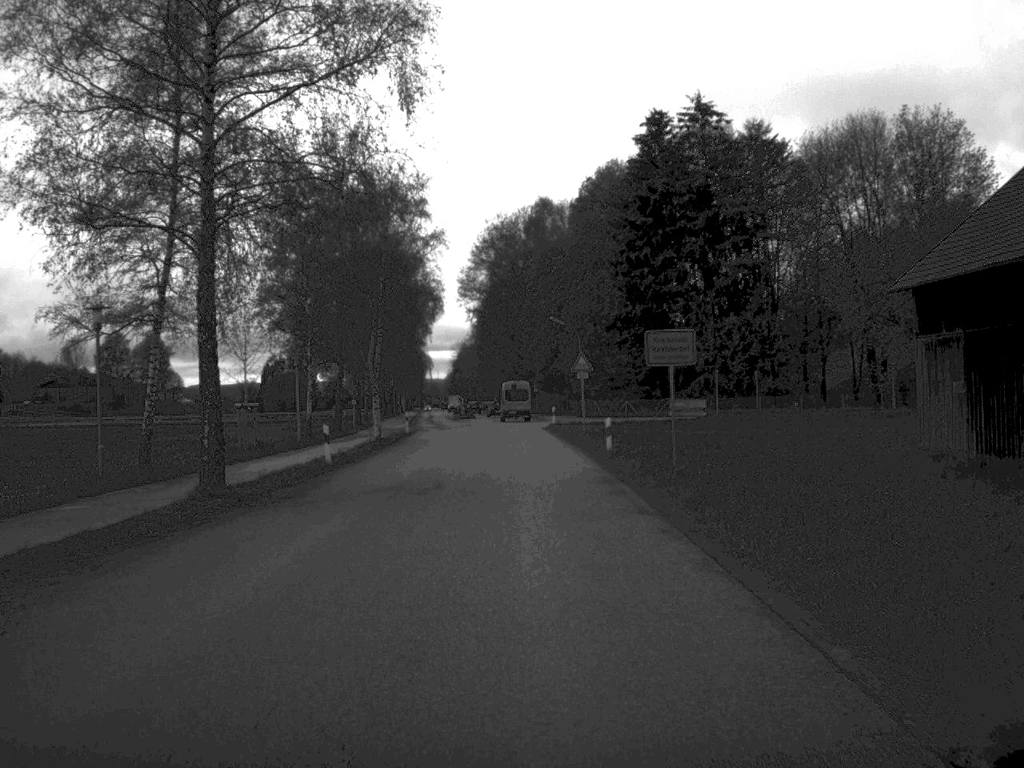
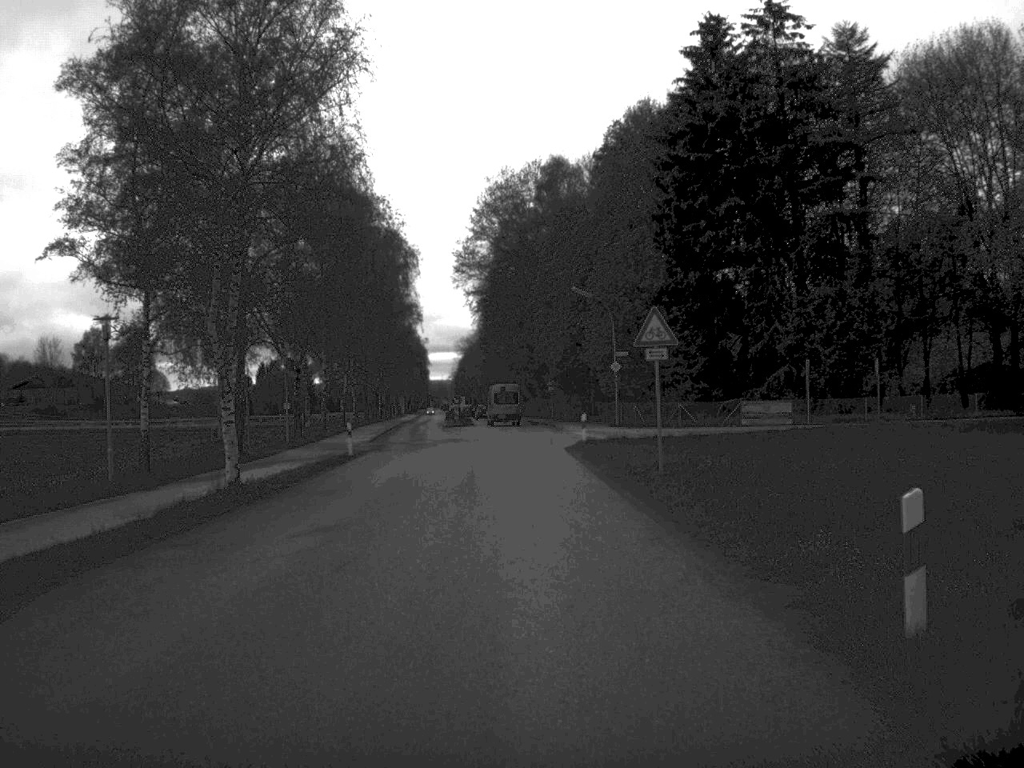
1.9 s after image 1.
(-0.1, +24.9) m; -1°
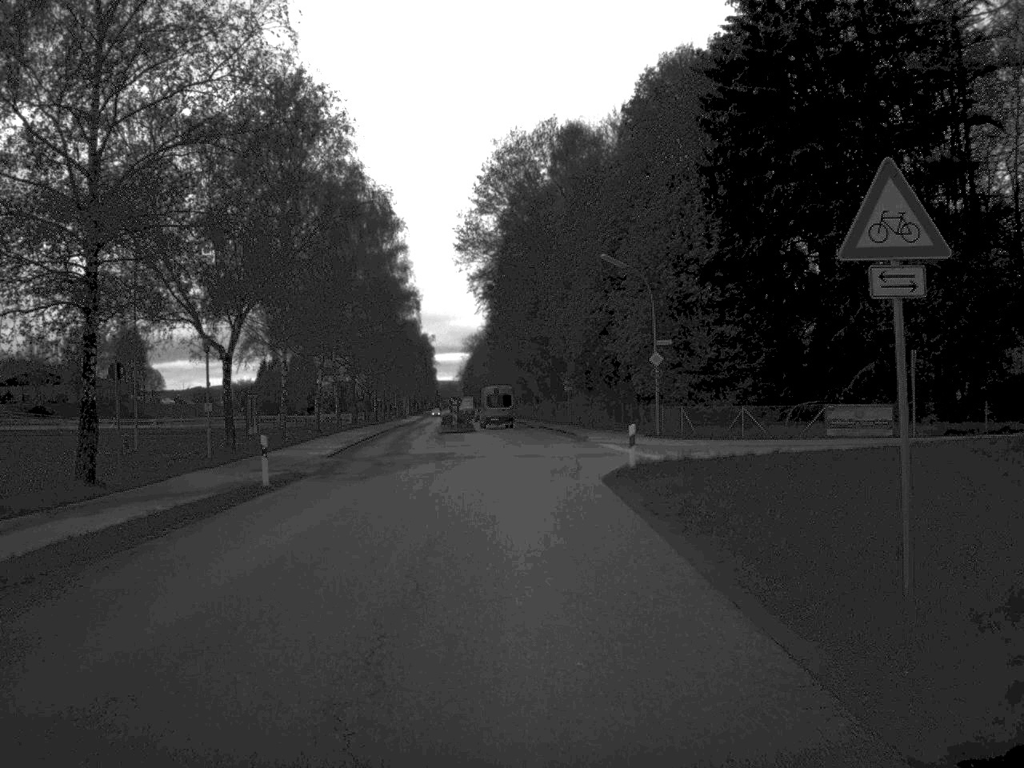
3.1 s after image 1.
(-0.1, +15.2) m; -1°
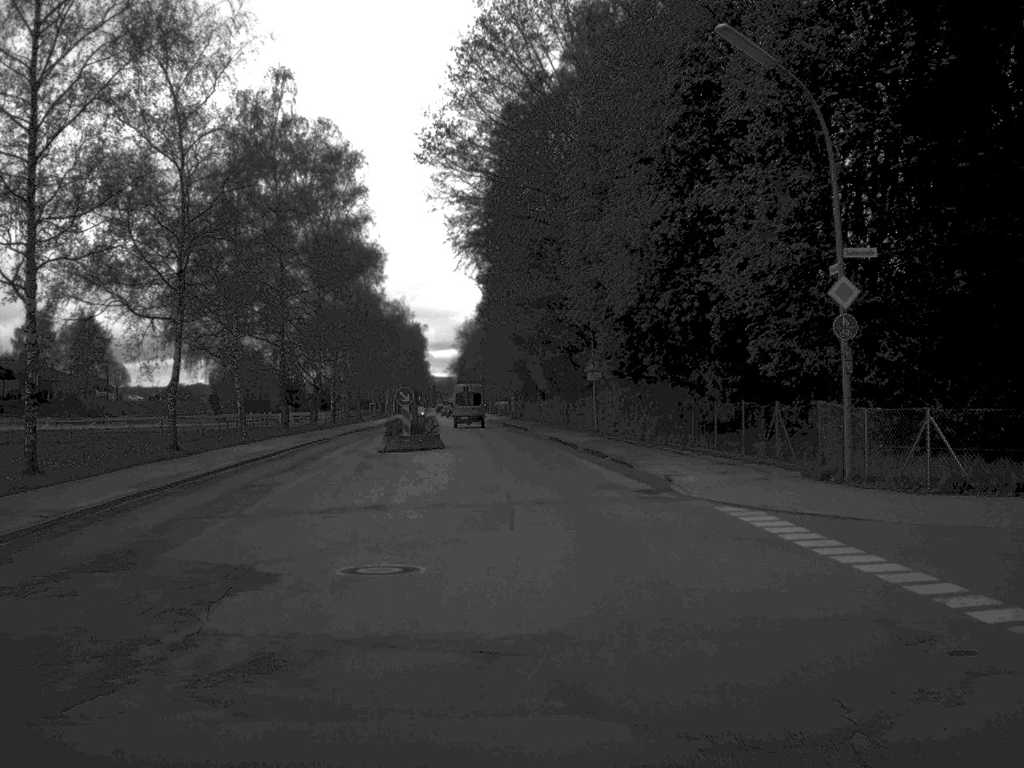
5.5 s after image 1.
(-0.1, +29.9) m; 0°
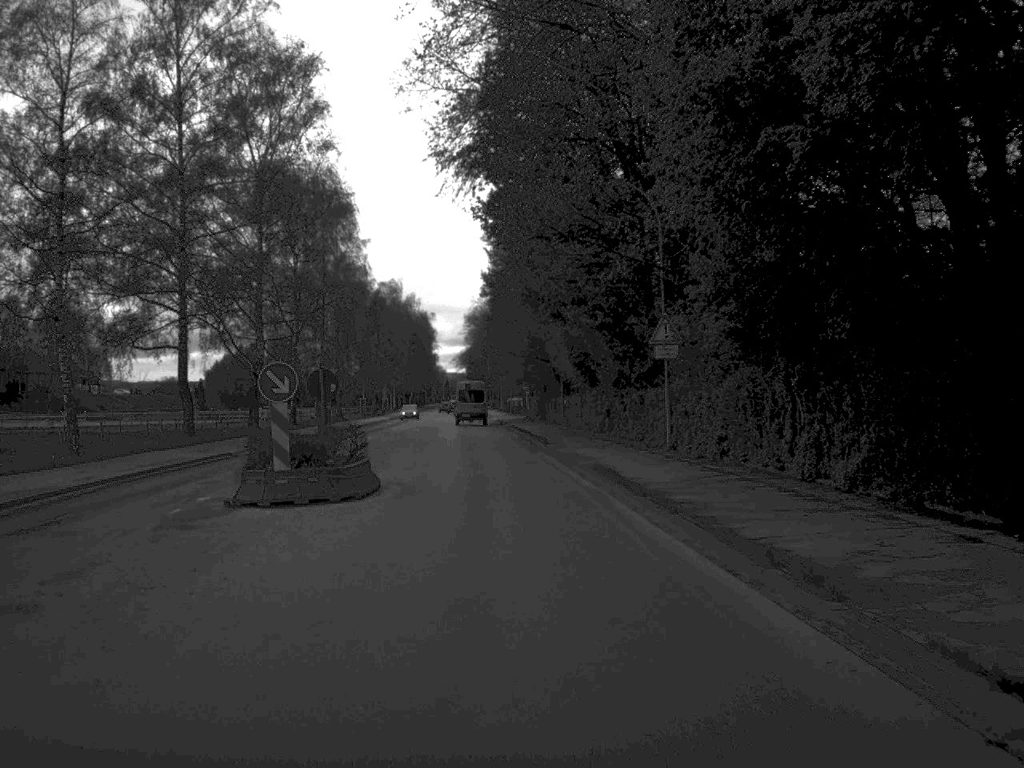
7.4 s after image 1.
(-0.1, +23.5) m; -1°
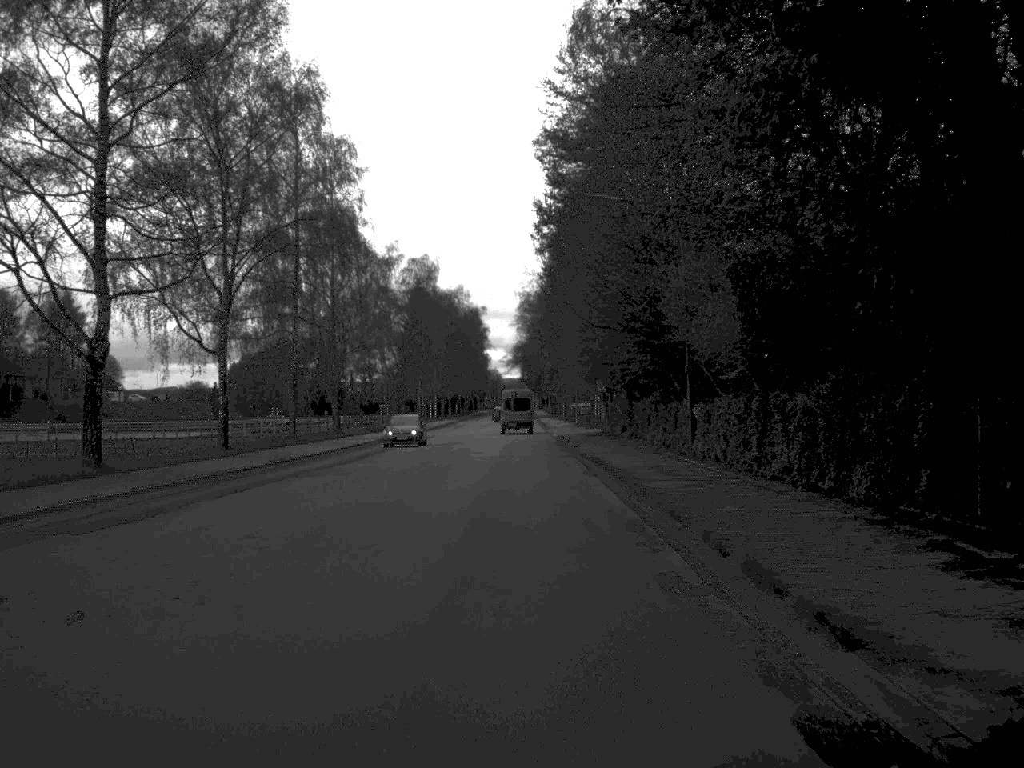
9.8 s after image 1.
(-0.8, +31.1) m; -3°
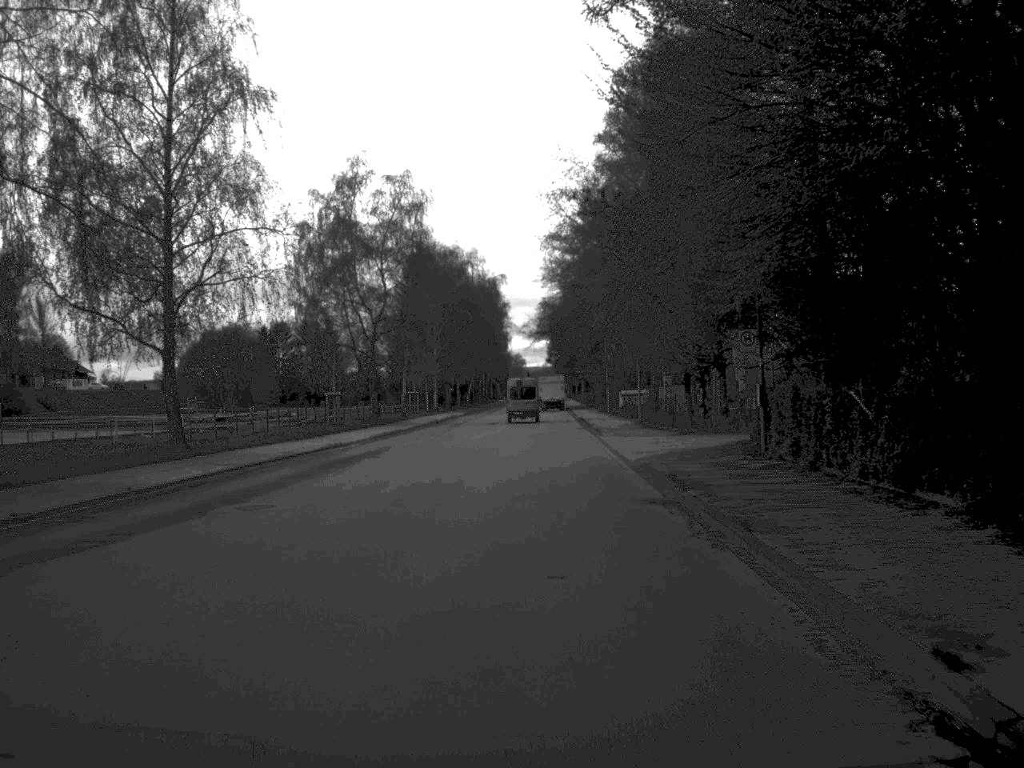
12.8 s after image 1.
(-0.4, +39.0) m; -1°
